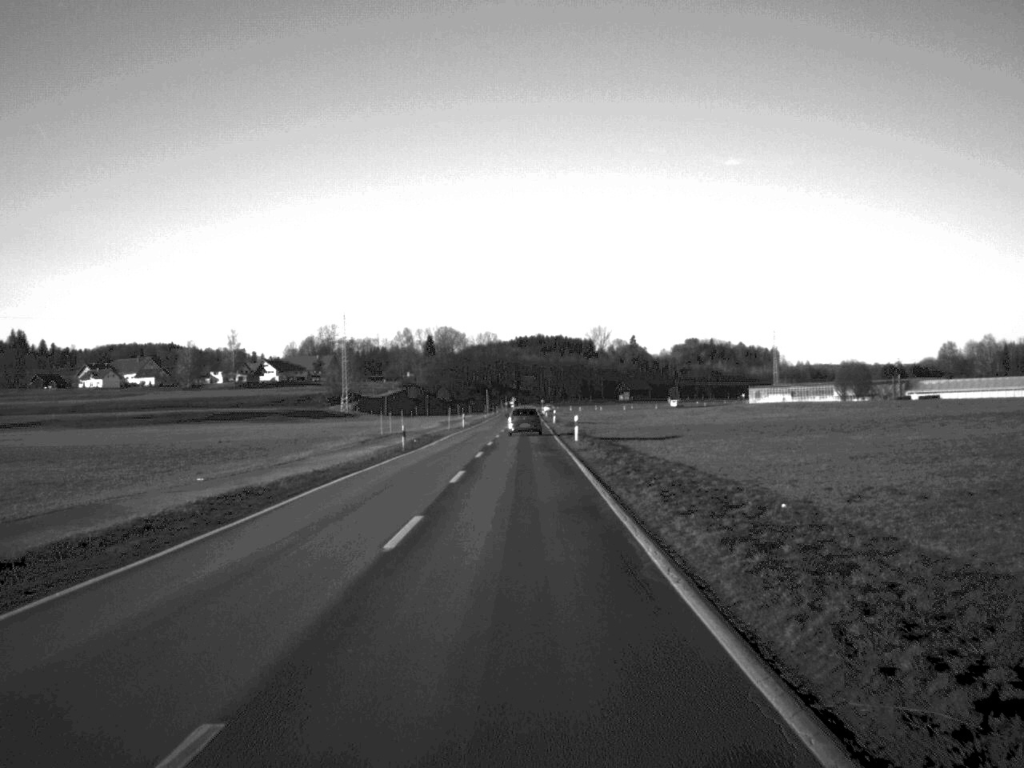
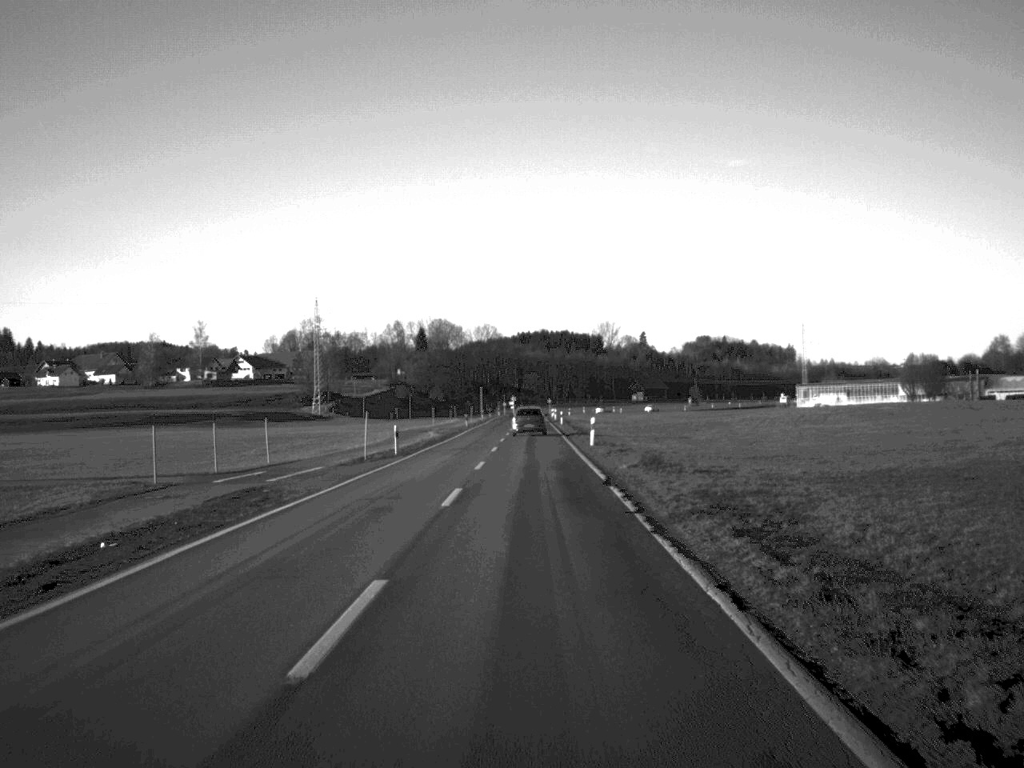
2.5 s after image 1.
(-0.2, +54.2) m; 0°
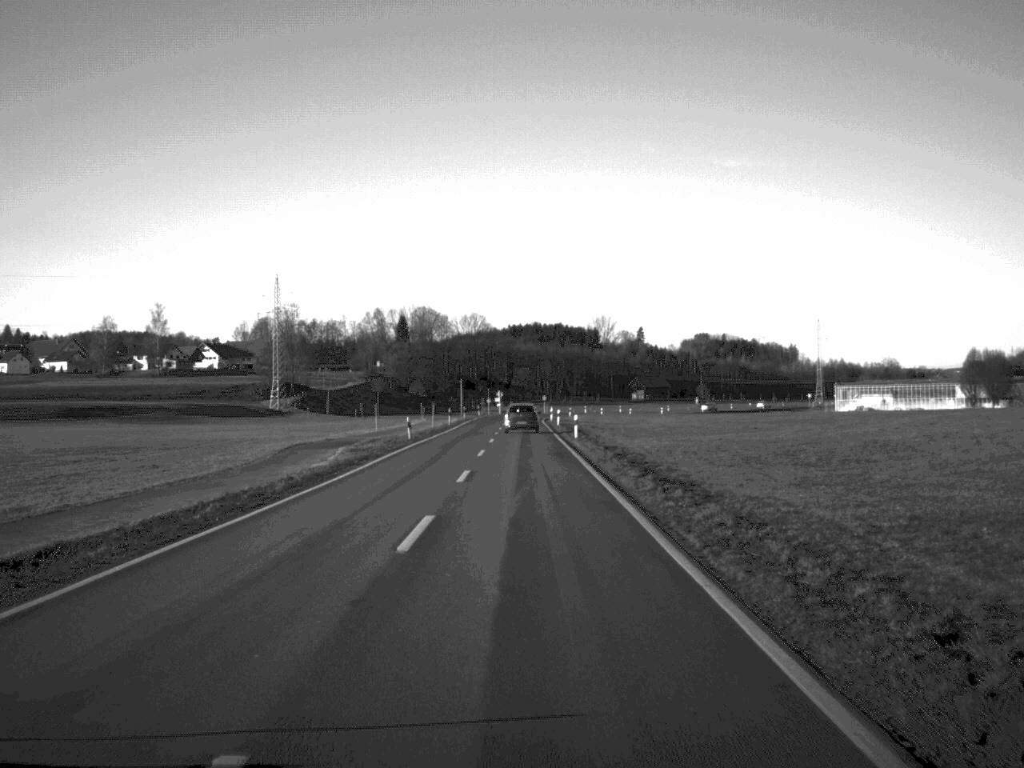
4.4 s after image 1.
(+0.1, +41.7) m; 0°
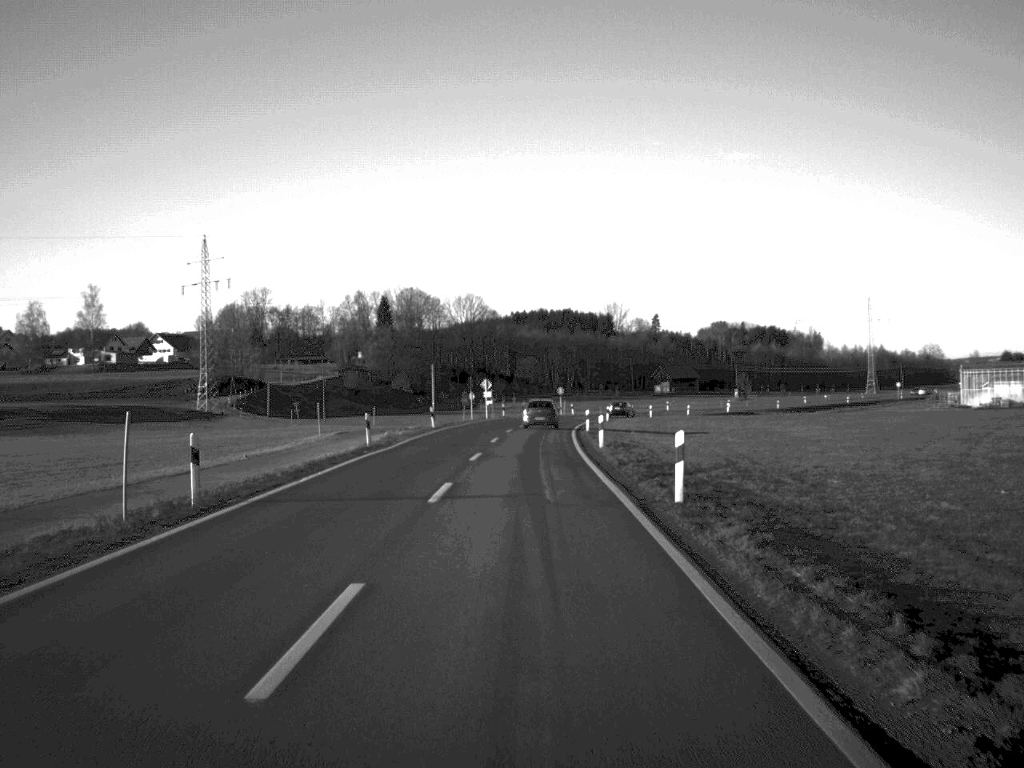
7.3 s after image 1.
(-0.1, +65.9) m; 0°
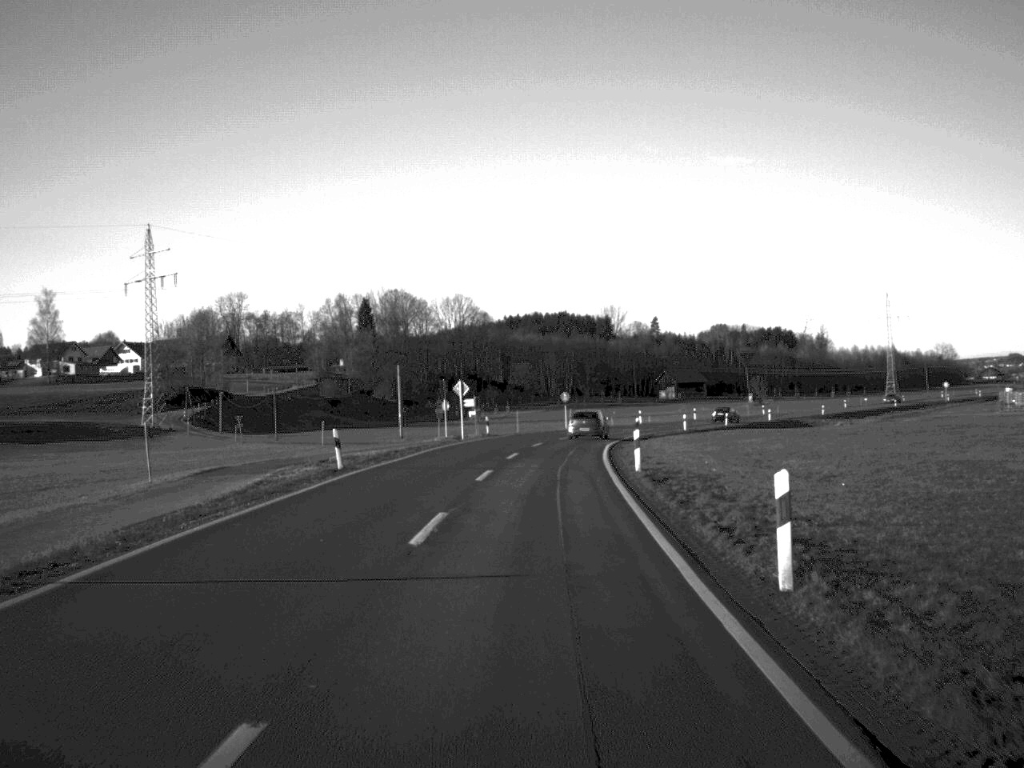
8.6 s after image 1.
(0.0, +28.3) m; 0°
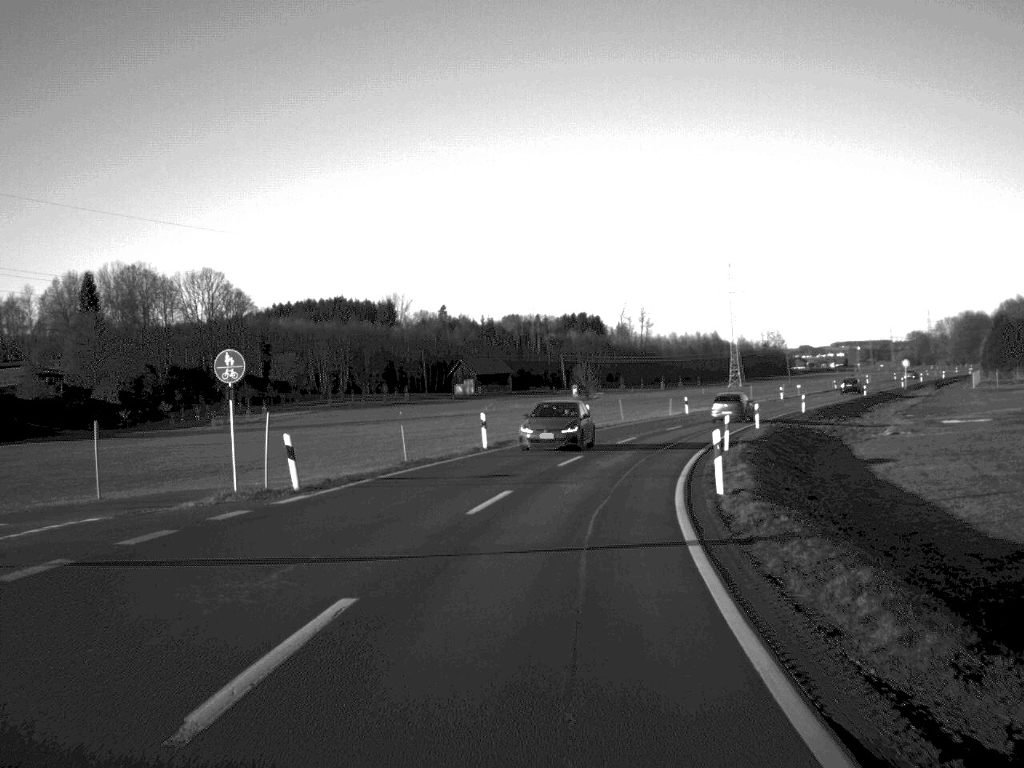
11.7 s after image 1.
(+4.0, +67.2) m; +10°
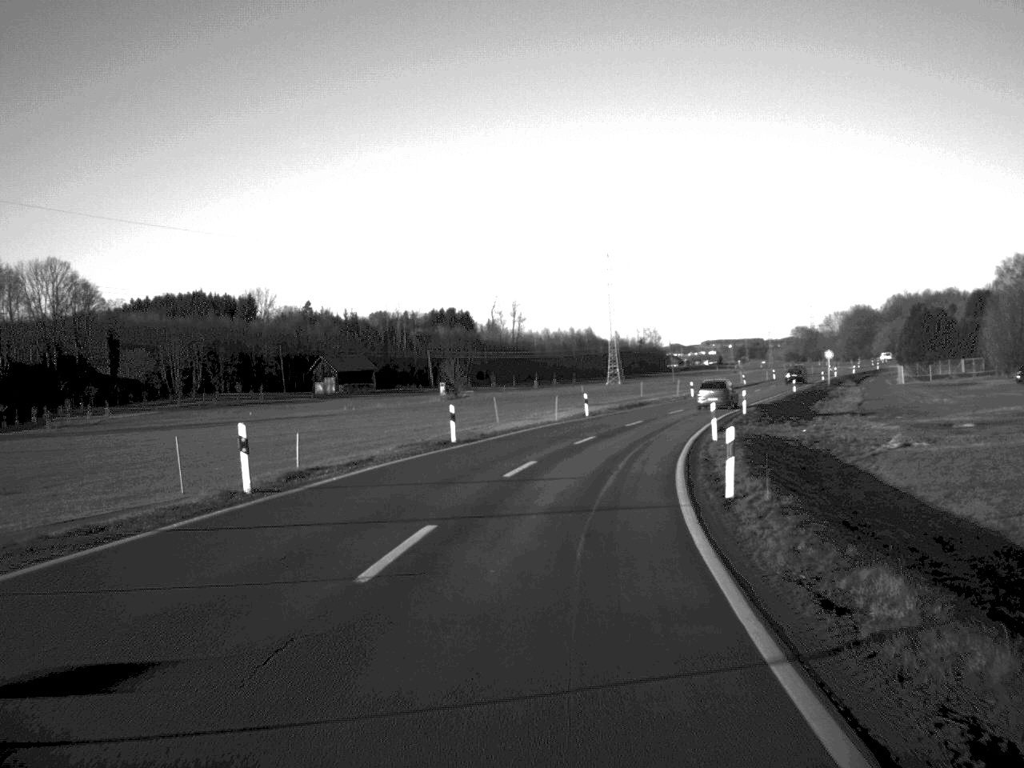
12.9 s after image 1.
(+1.7, +25.5) m; +8°
